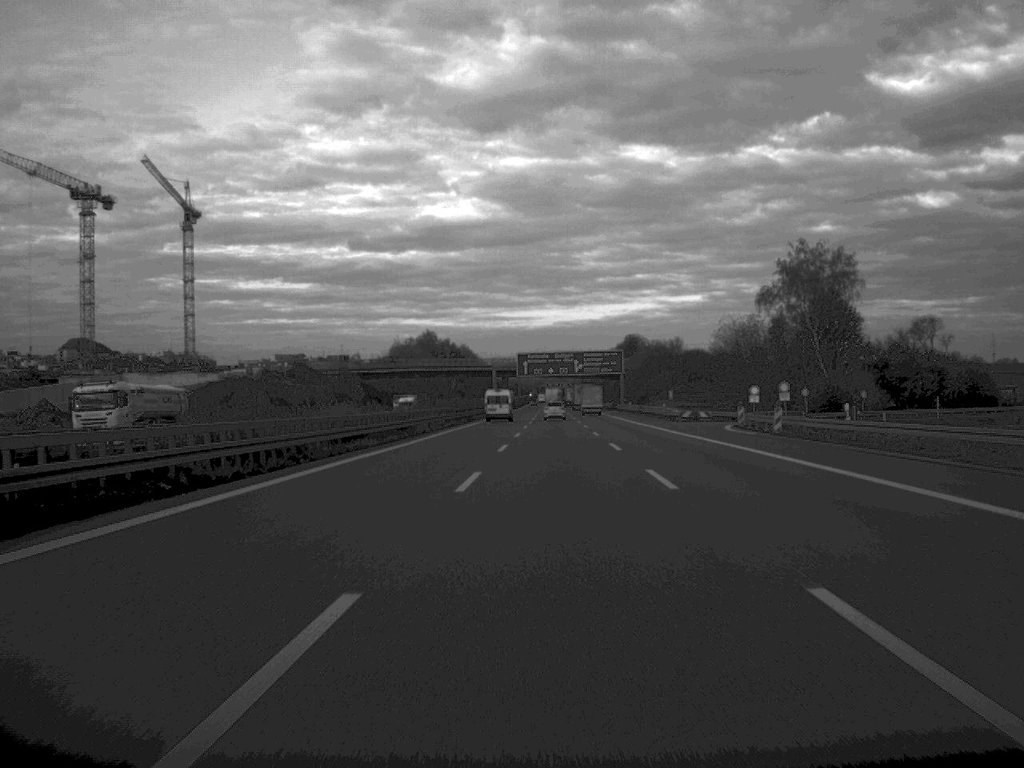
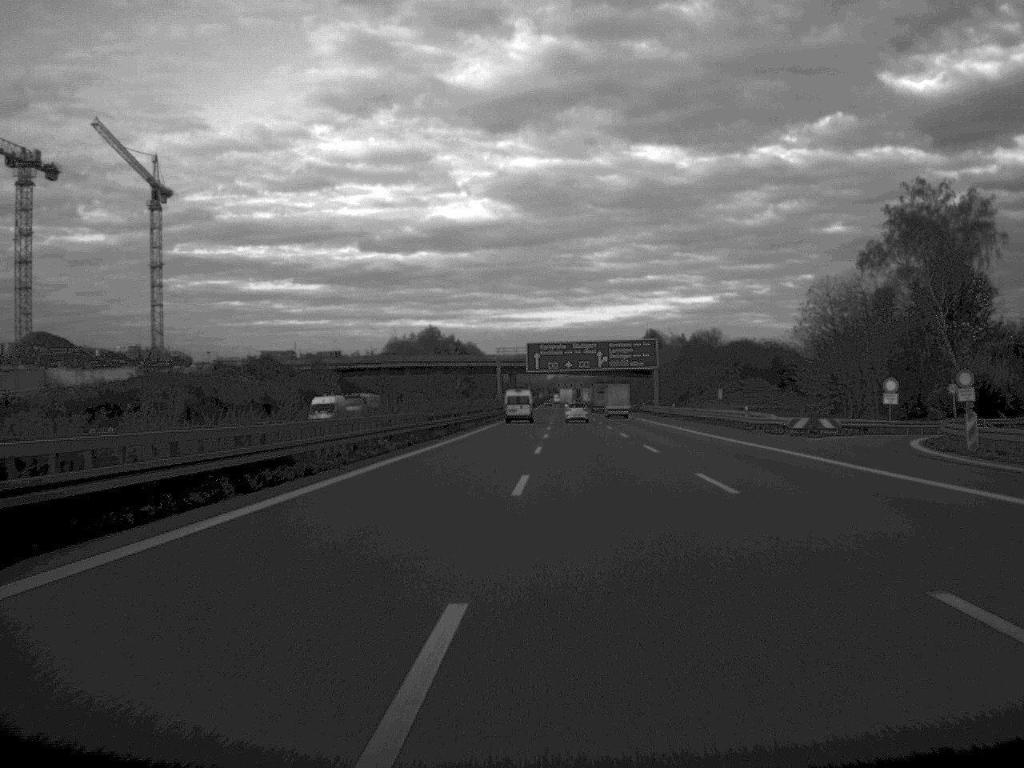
(-0.2, +36.1) m; 0°
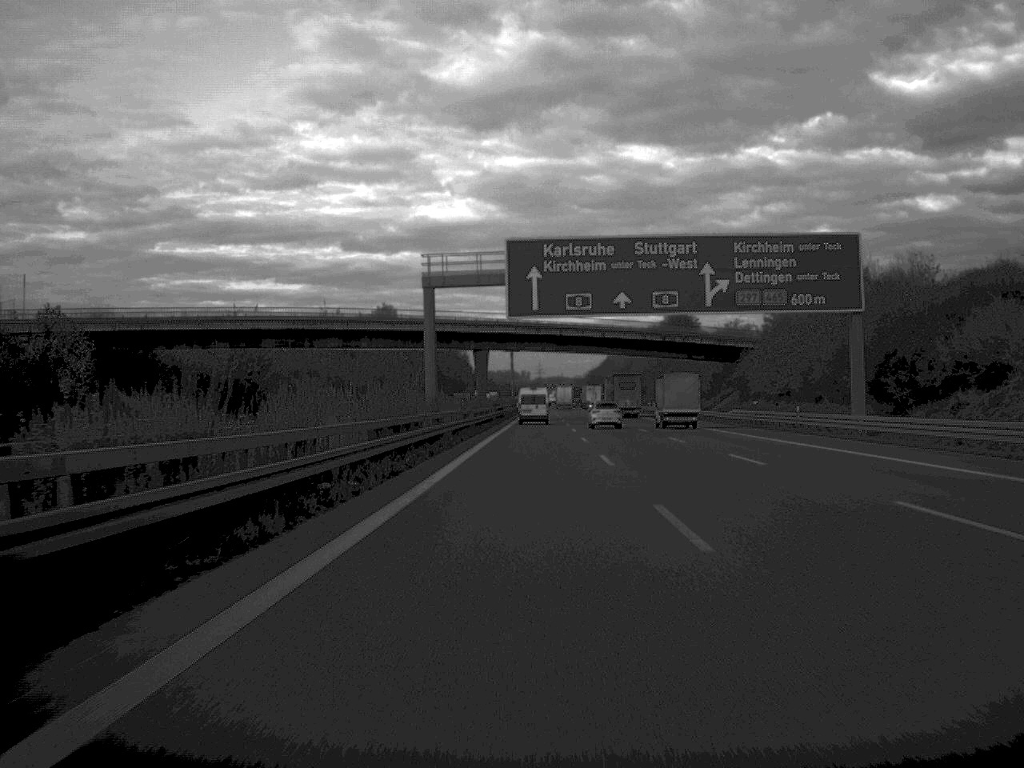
(+0.3, +98.1) m; +1°
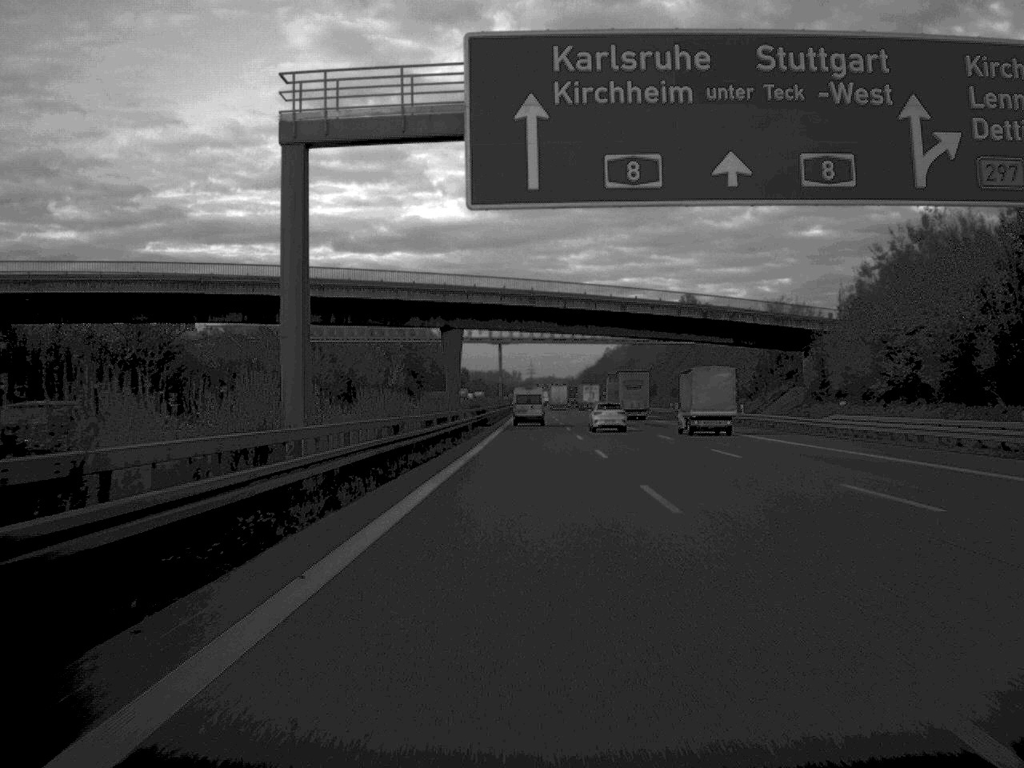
(+0.1, +31.7) m; 0°
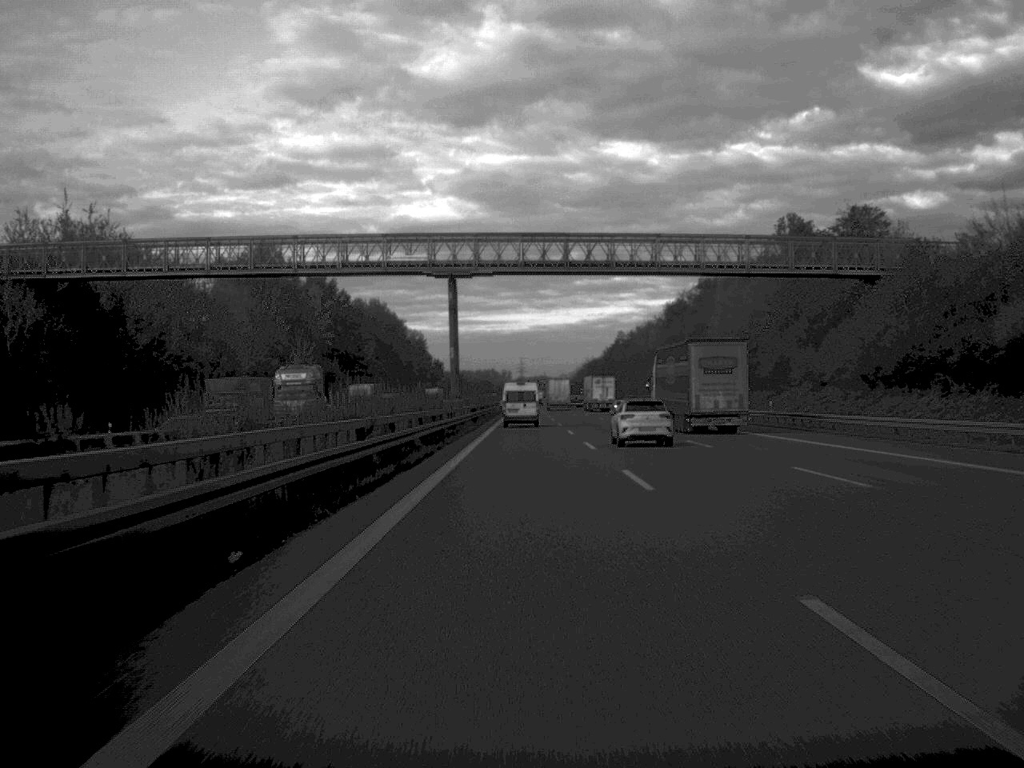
(+0.4, +102.0) m; 0°
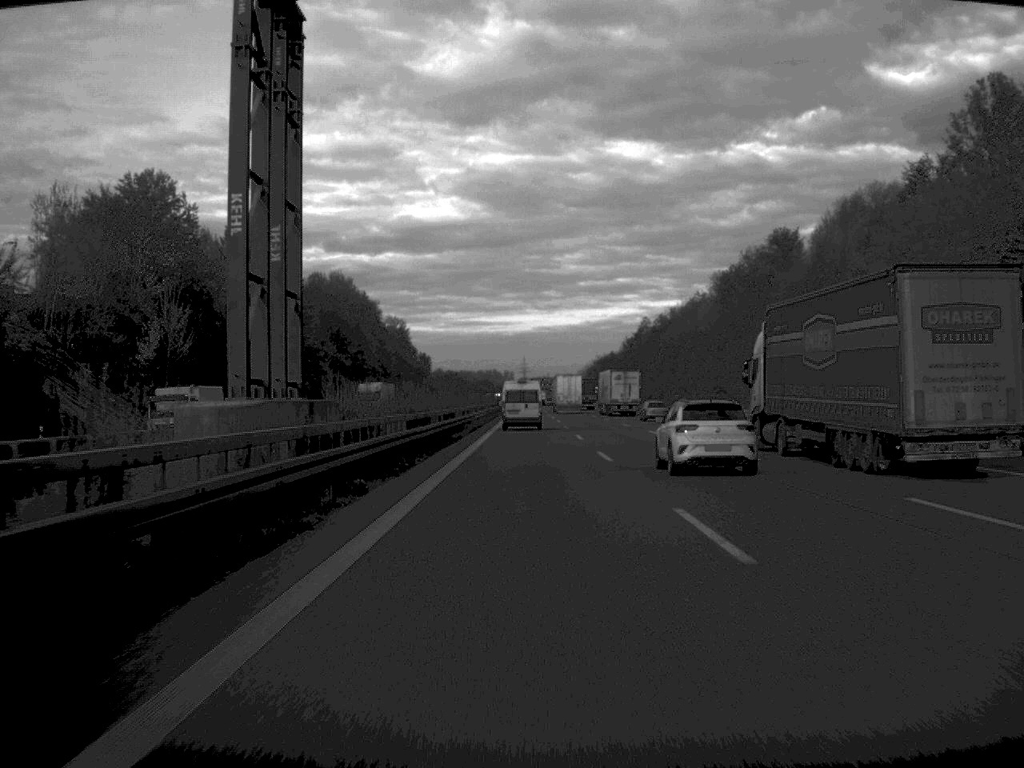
(-0.1, +62.3) m; 0°
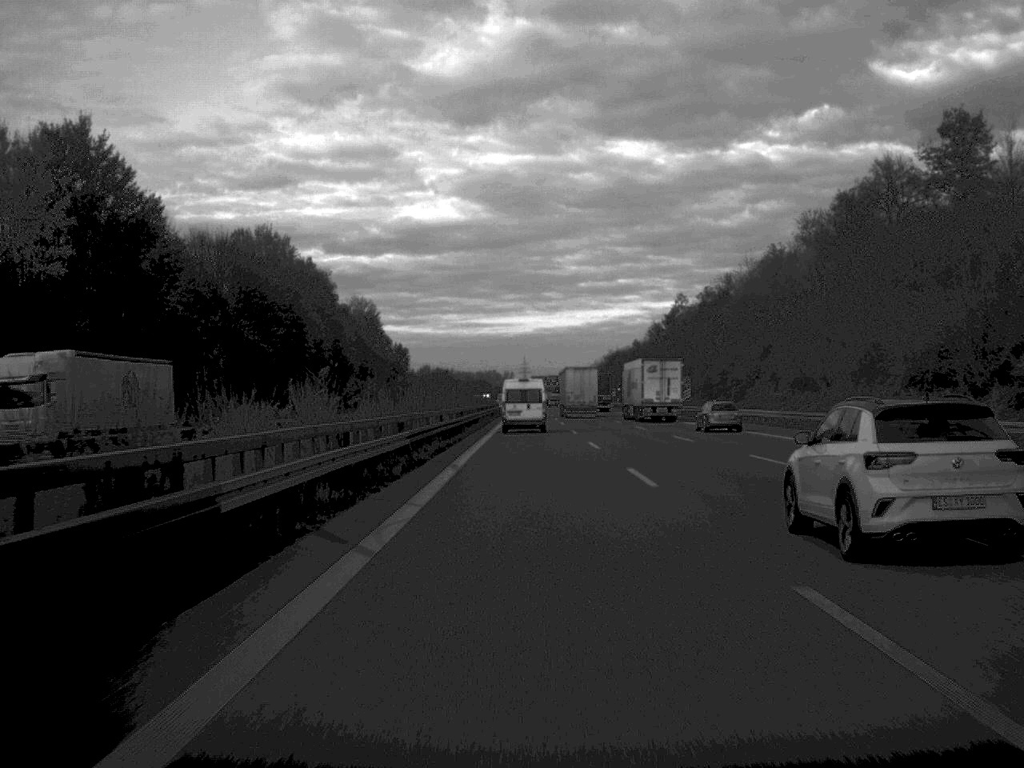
(0.0, +64.4) m; 0°
